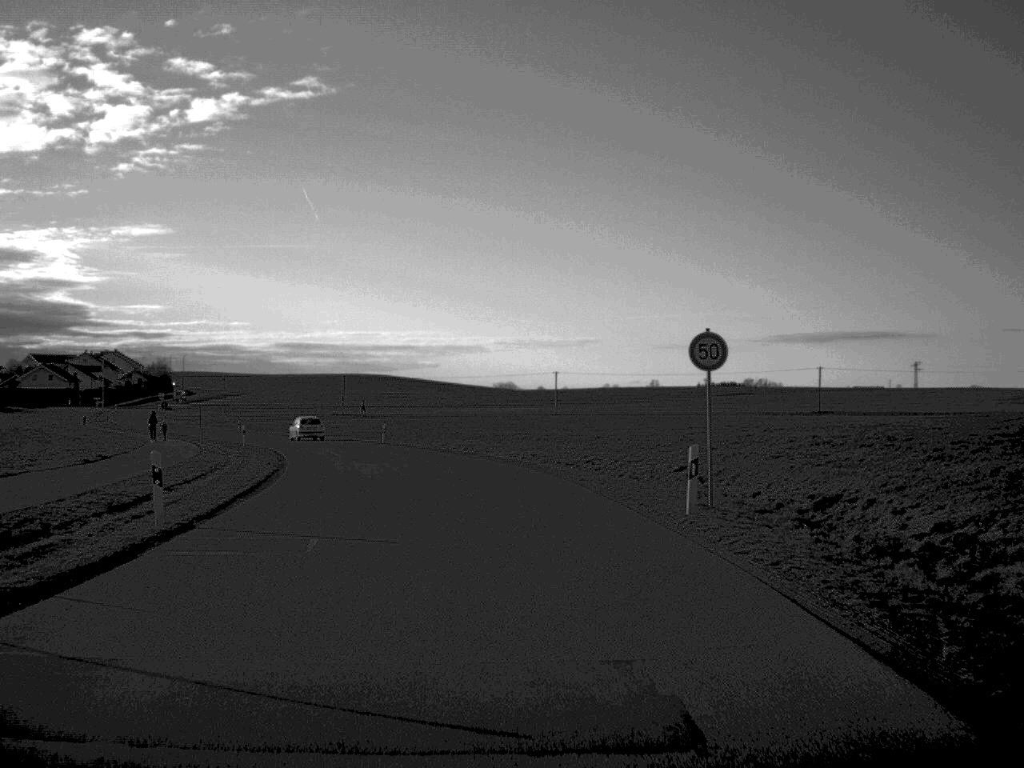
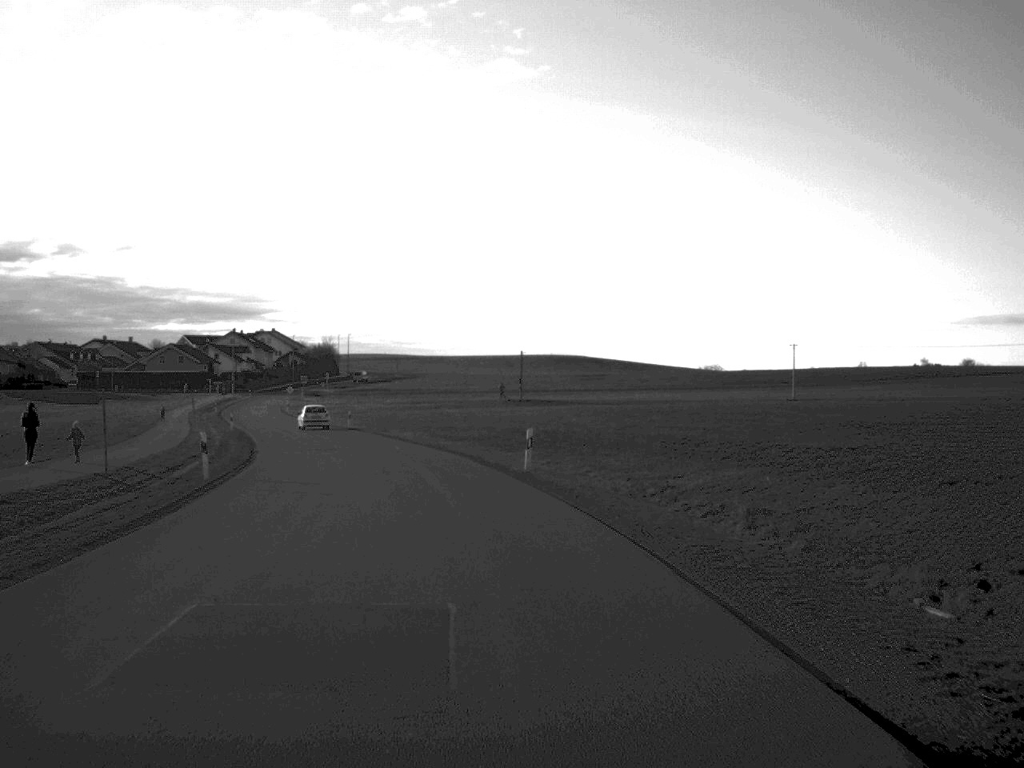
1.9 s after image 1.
(-2.8, +37.4) m; -9°
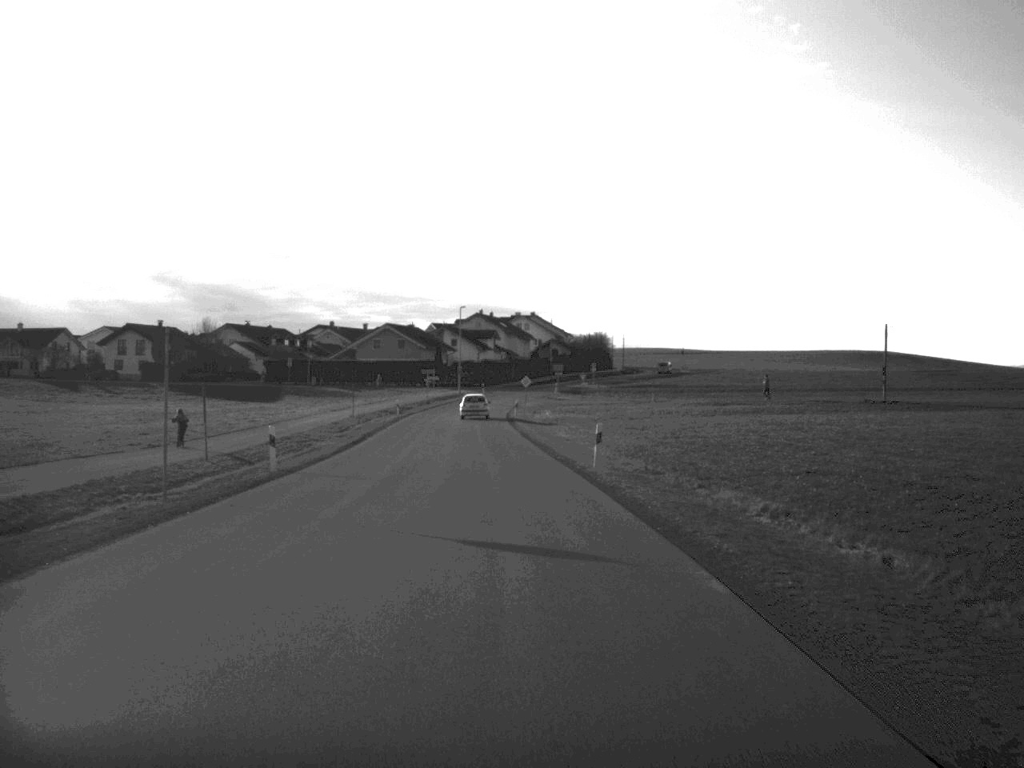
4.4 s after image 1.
(-6.0, +49.5) m; -12°
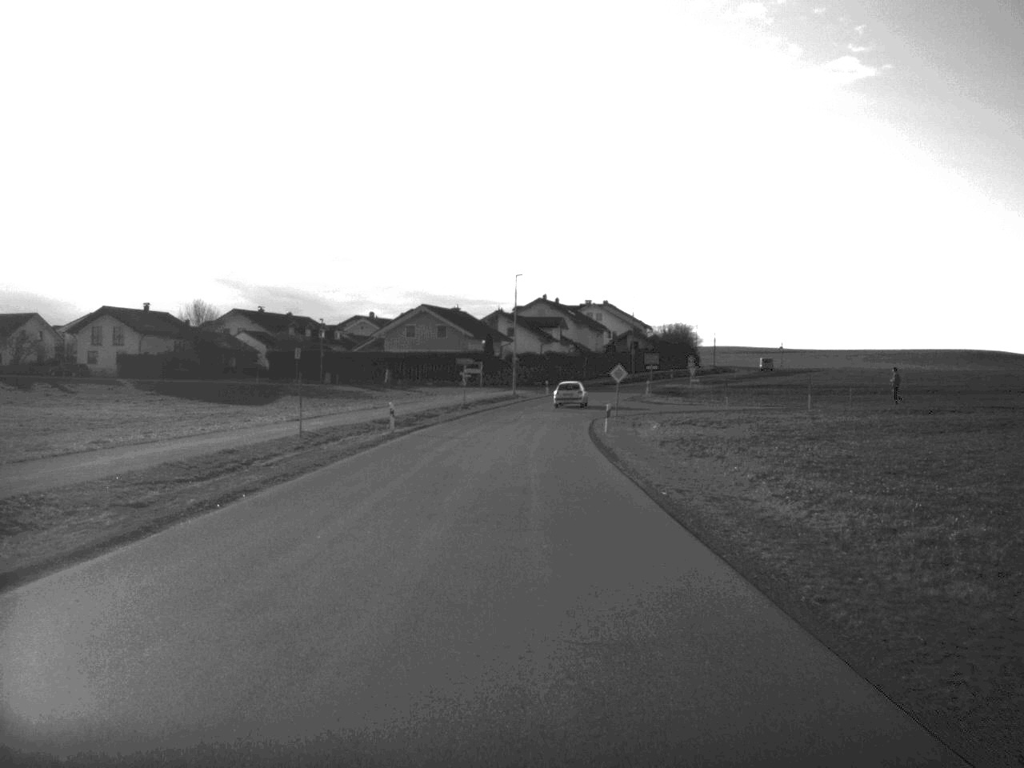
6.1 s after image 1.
(-1.1, +35.2) m; -3°
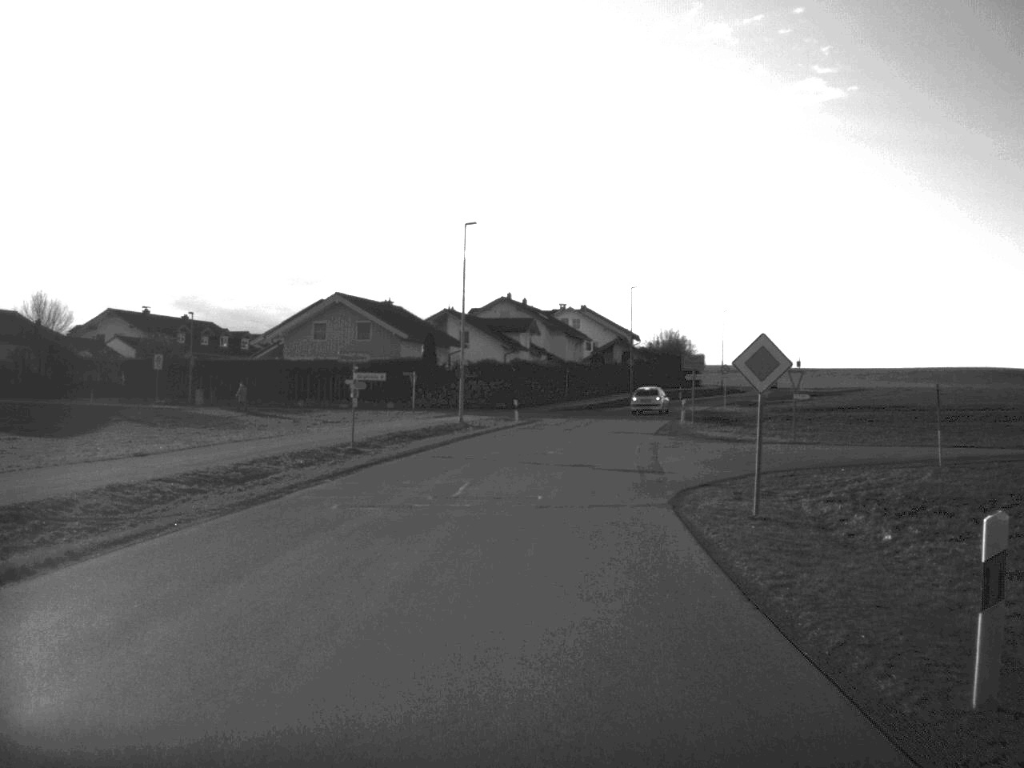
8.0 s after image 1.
(+0.3, +36.8) m; +2°
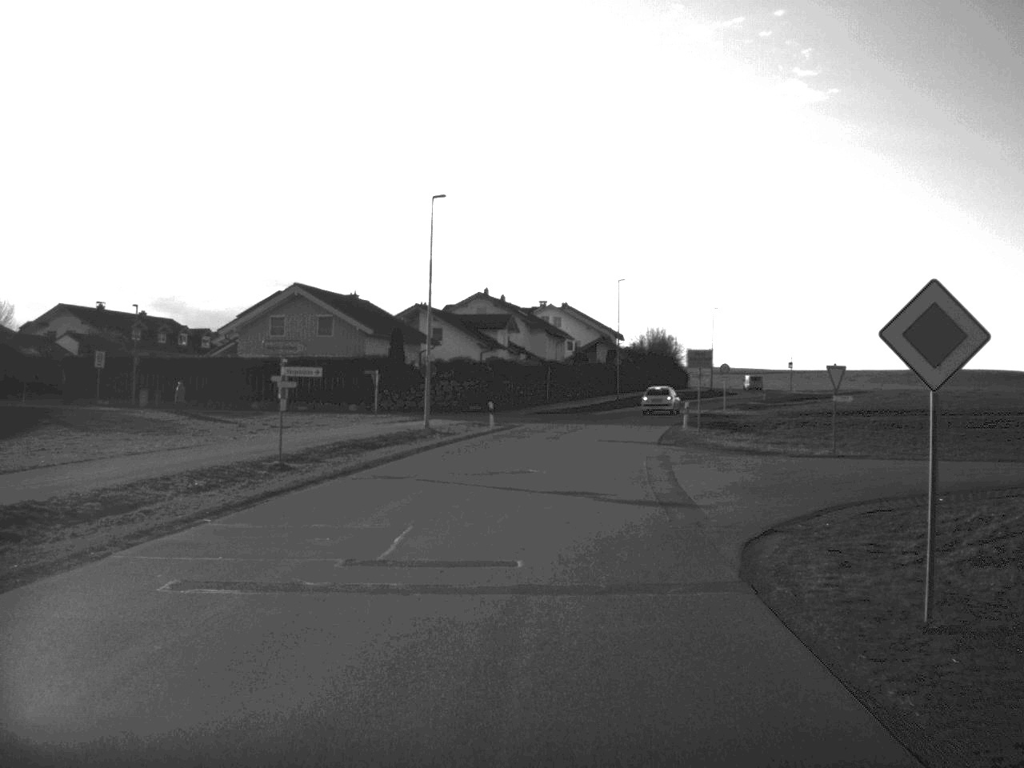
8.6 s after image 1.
(+0.1, +11.0) m; +1°
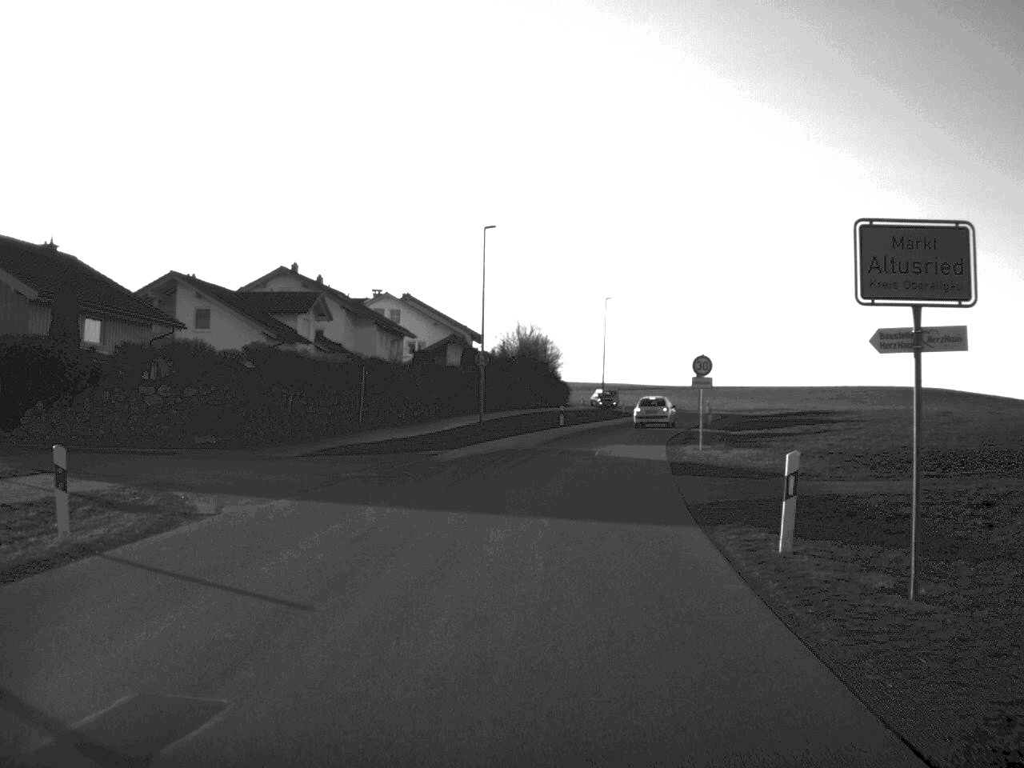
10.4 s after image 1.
(+1.7, +32.3) m; +6°
